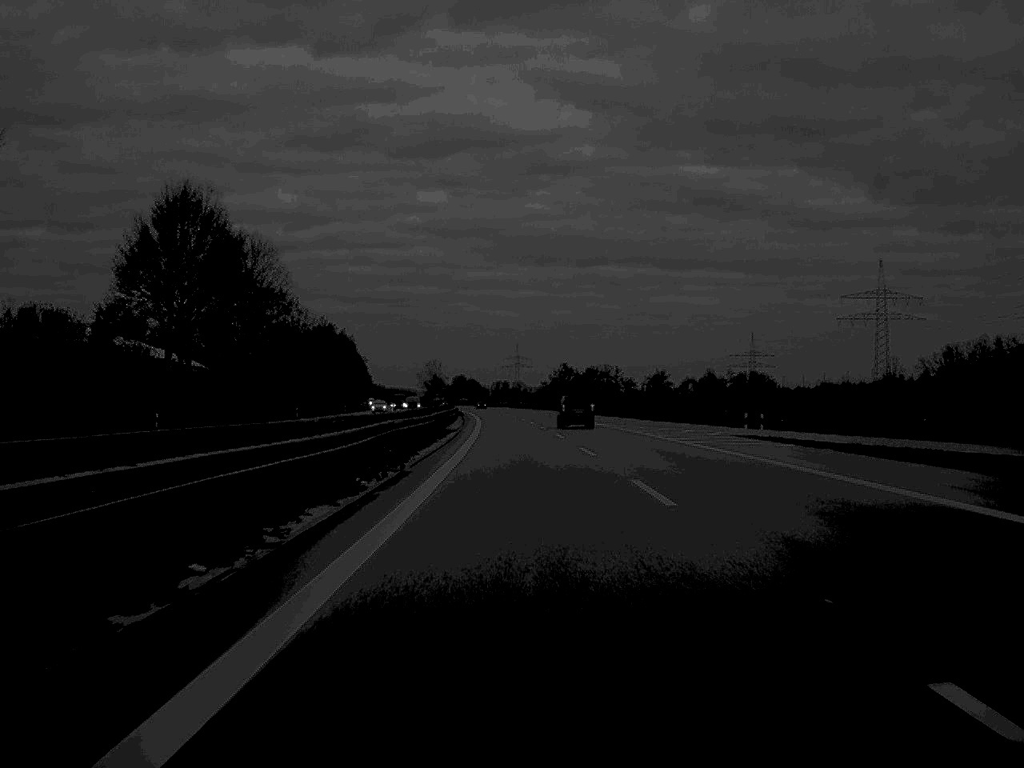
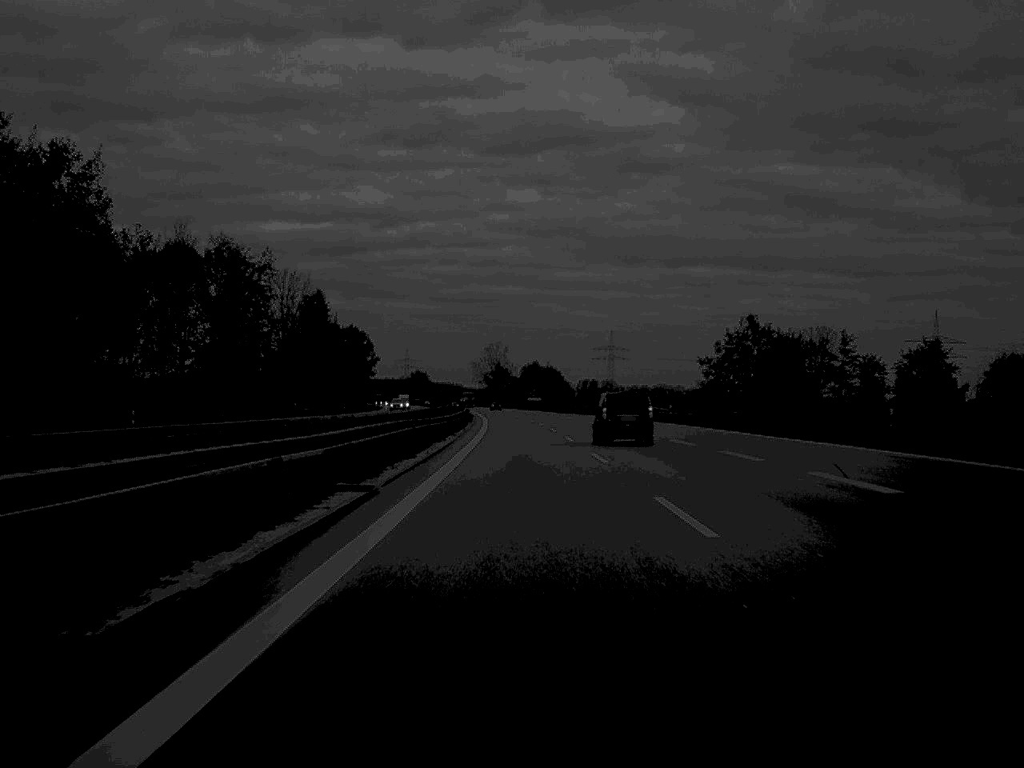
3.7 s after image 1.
(-5.5, +166.0) m; -4°
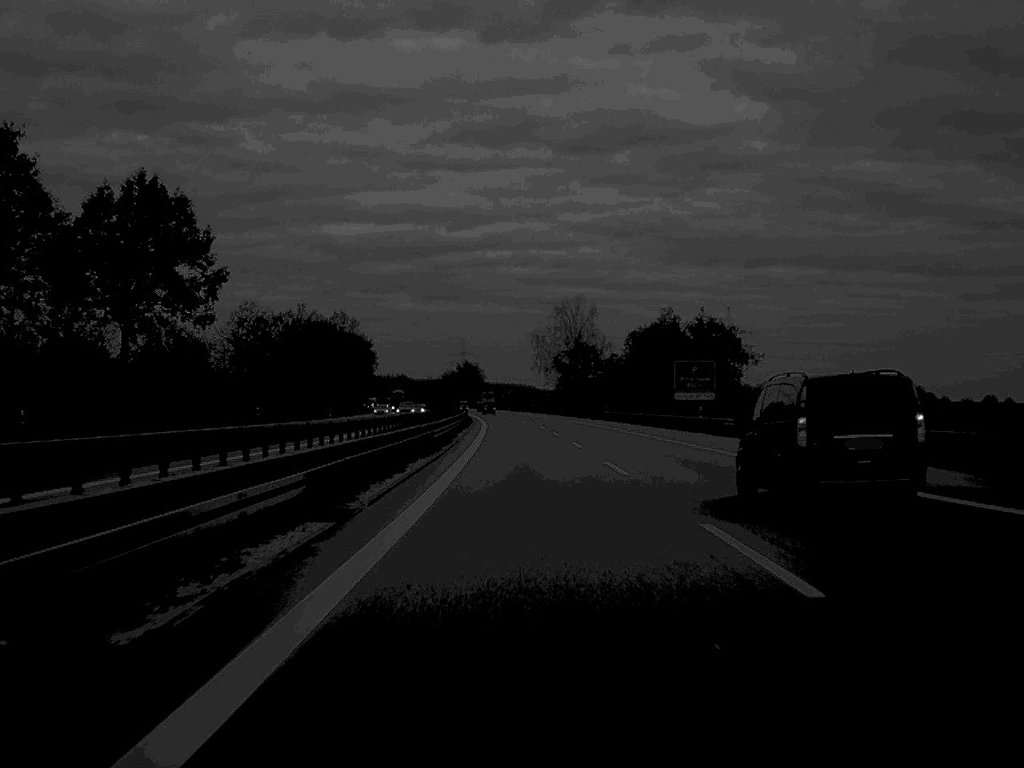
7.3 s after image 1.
(-4.7, +166.1) m; -3°
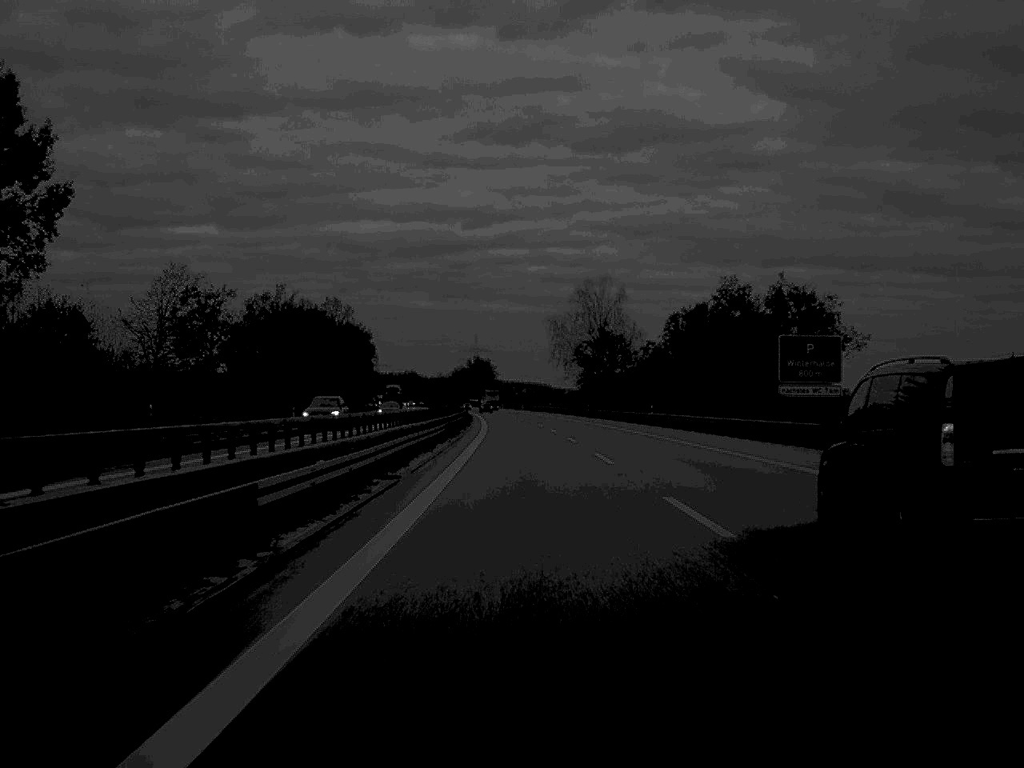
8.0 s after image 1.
(-0.2, +31.7) m; -1°
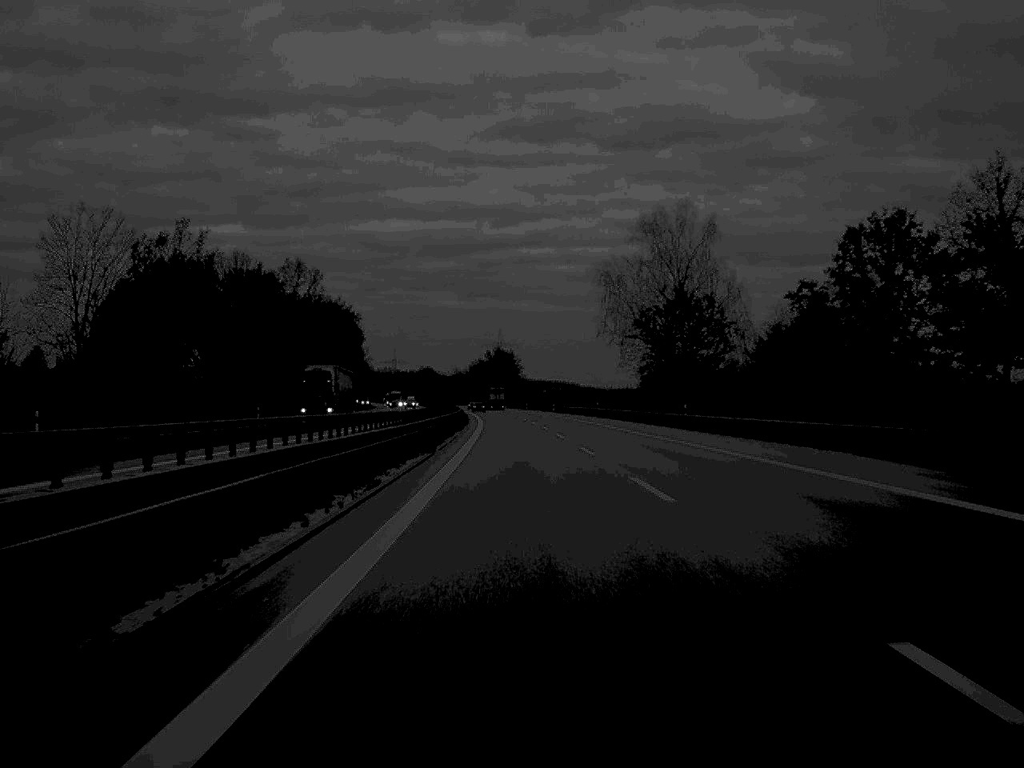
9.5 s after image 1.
(-0.7, +66.5) m; -1°
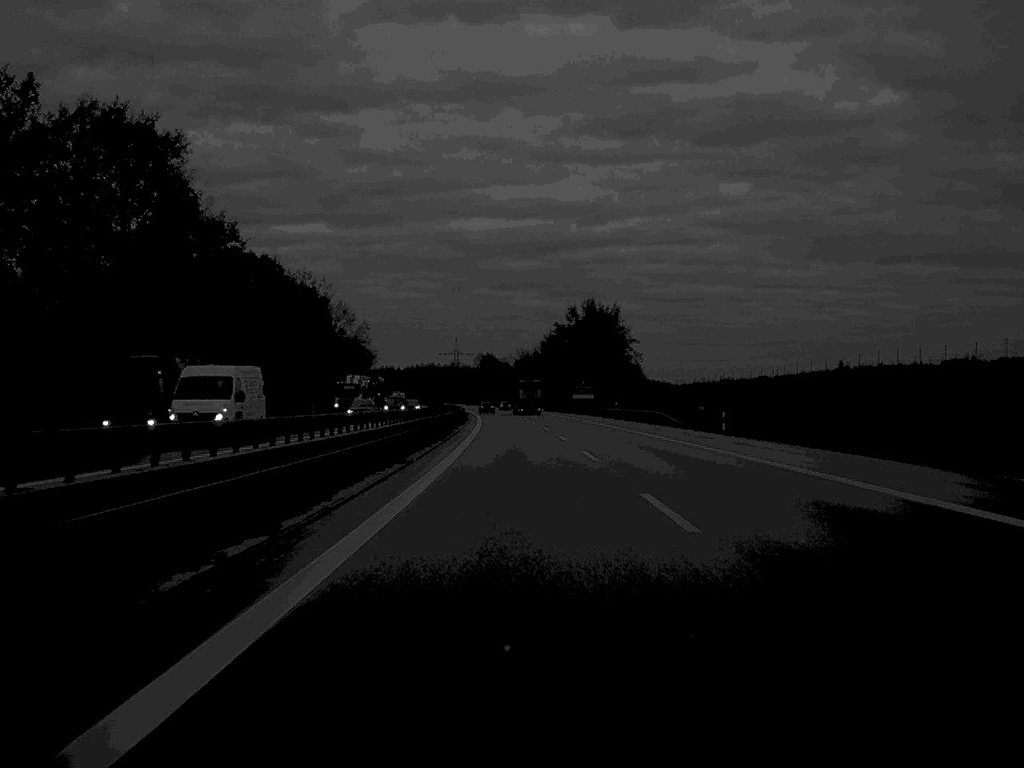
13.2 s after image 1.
(-5.2, +166.1) m; -4°
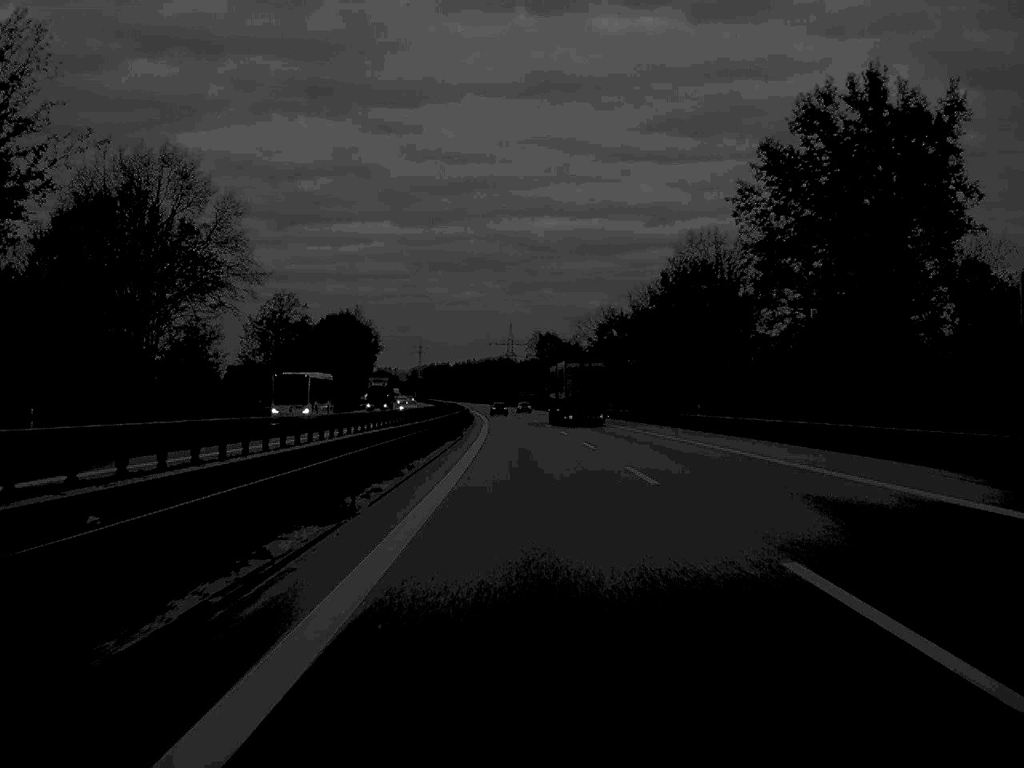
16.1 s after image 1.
(-3.7, +134.5) m; -3°
